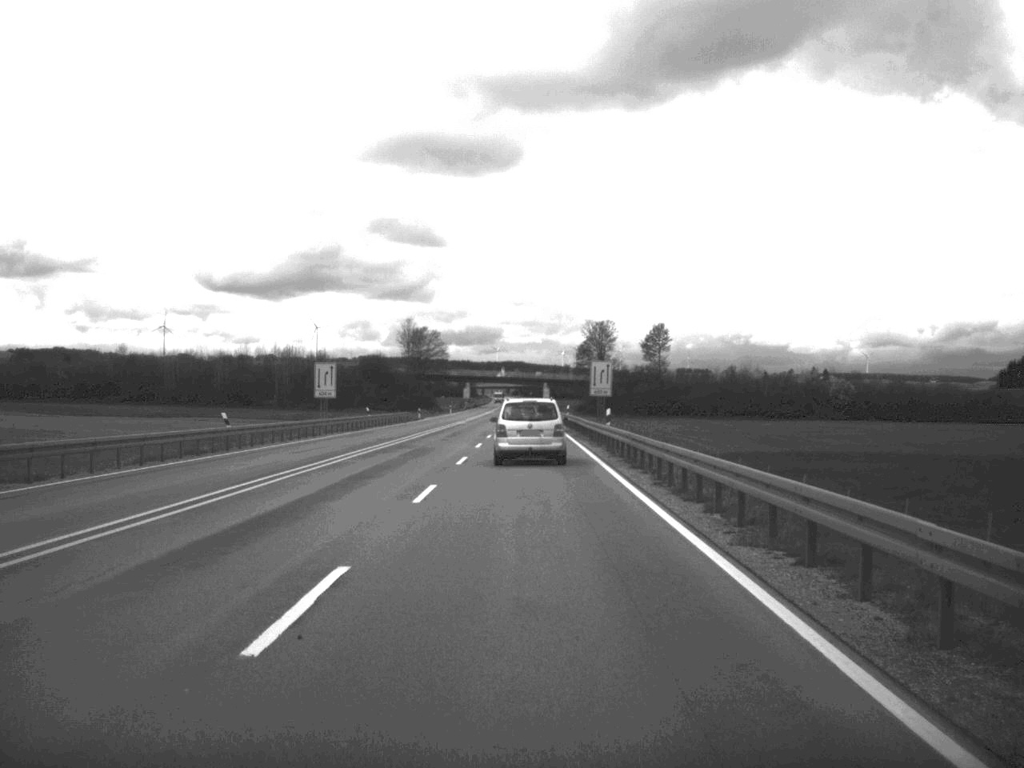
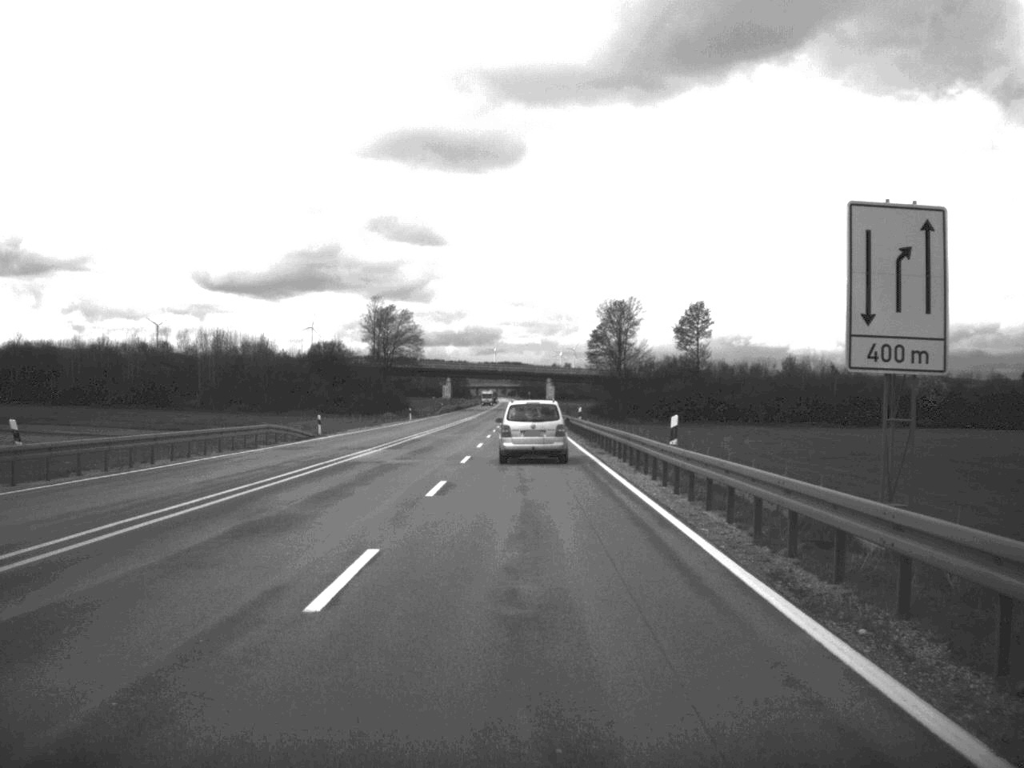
(-0.1, +58.1) m; 0°
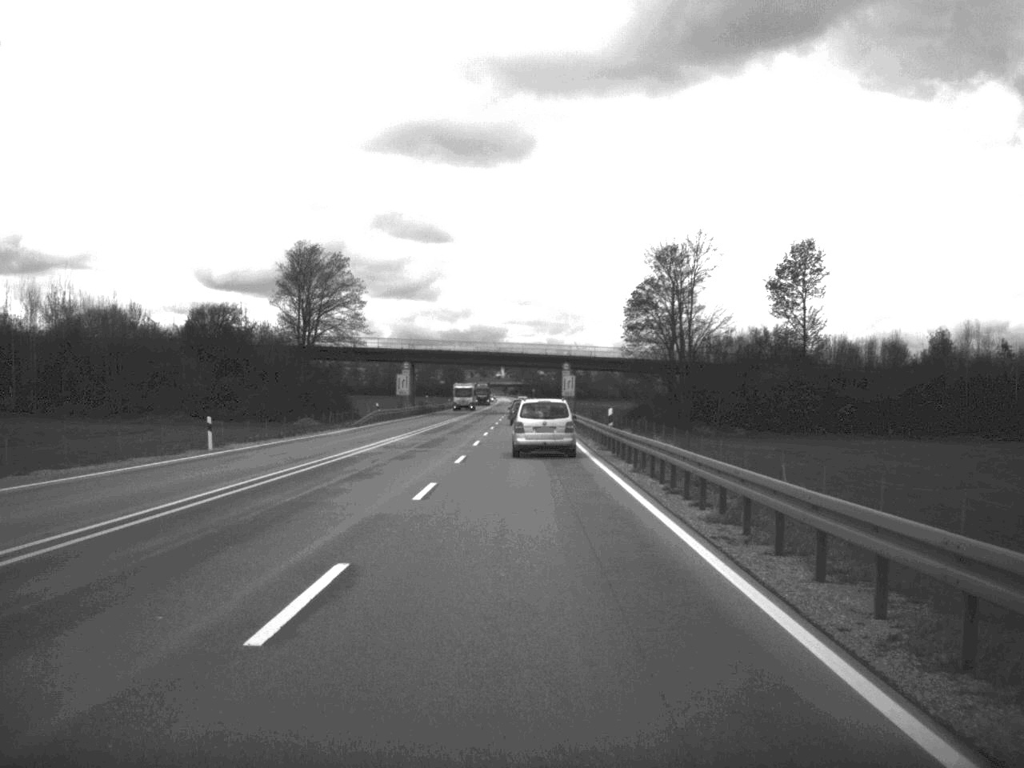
(-0.1, +72.8) m; 0°
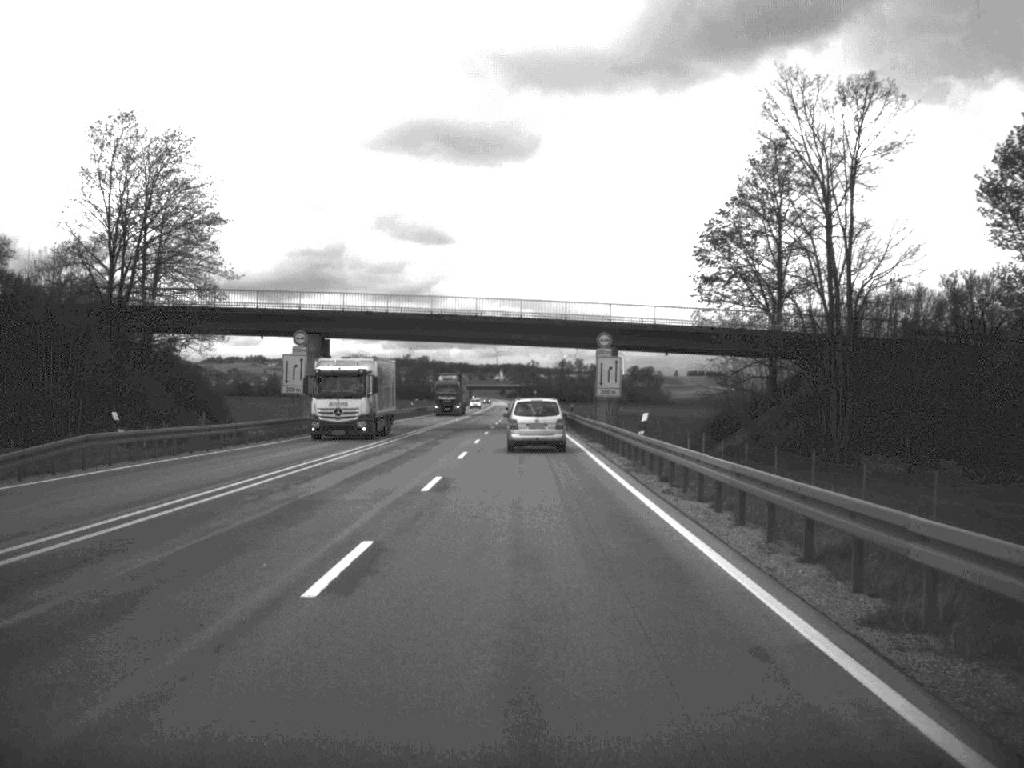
(-0.1, +57.9) m; 0°
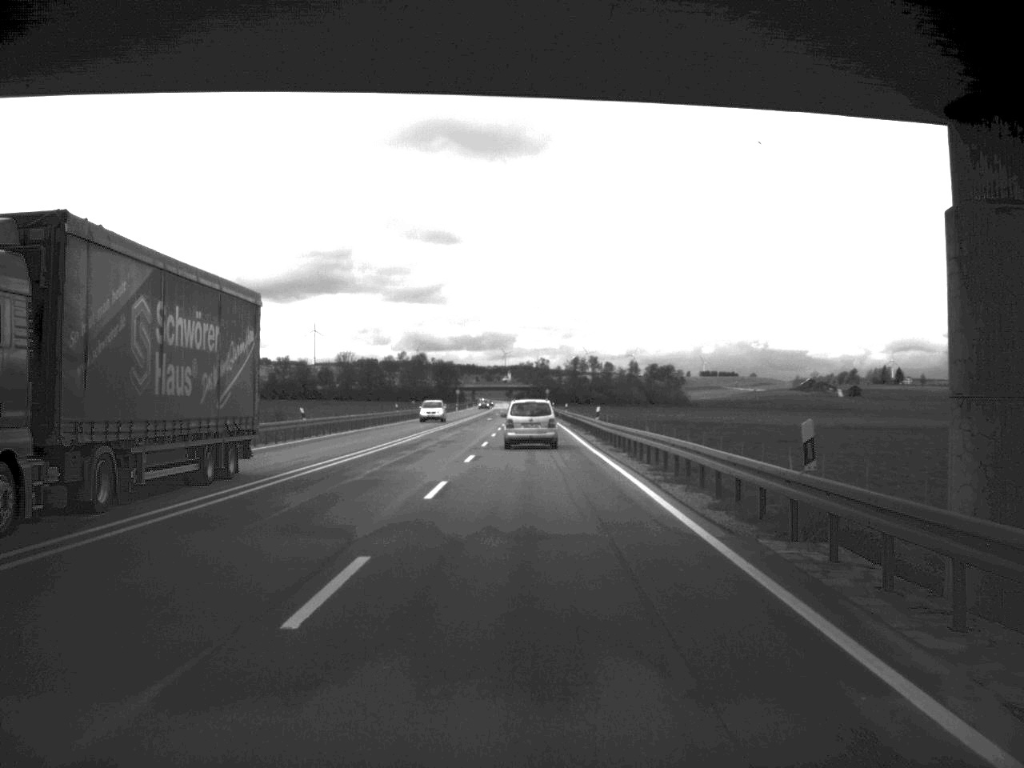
(-0.3, +61.3) m; -1°
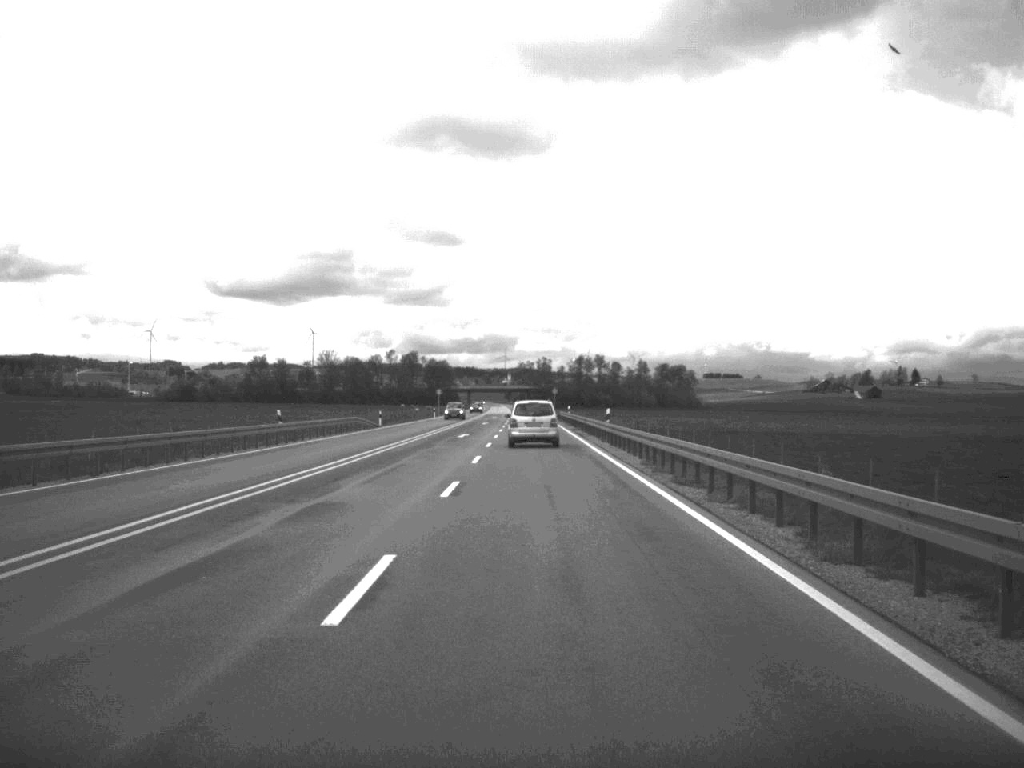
(-0.1, +47.7) m; 0°
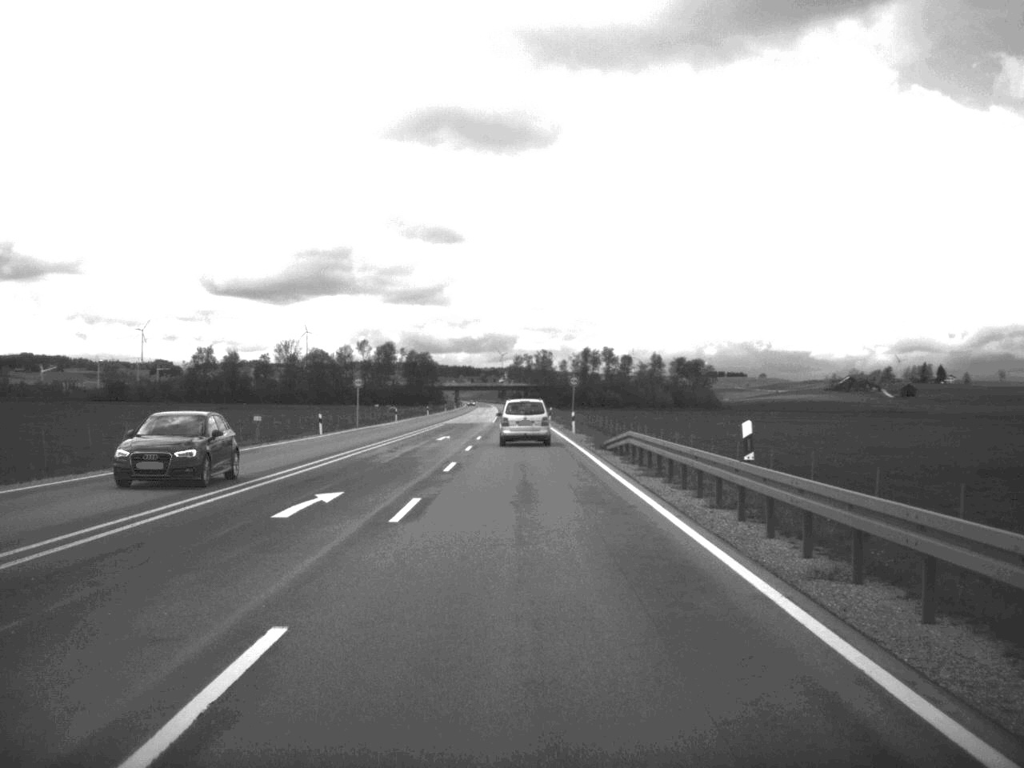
(+0.1, +76.1) m; 0°
